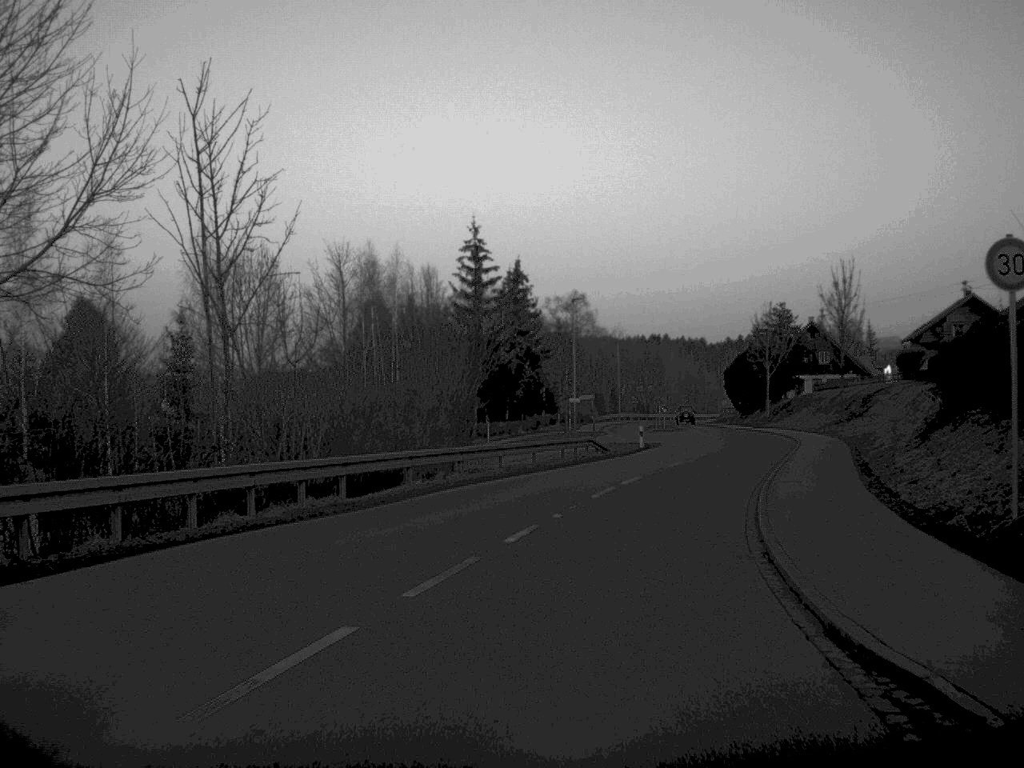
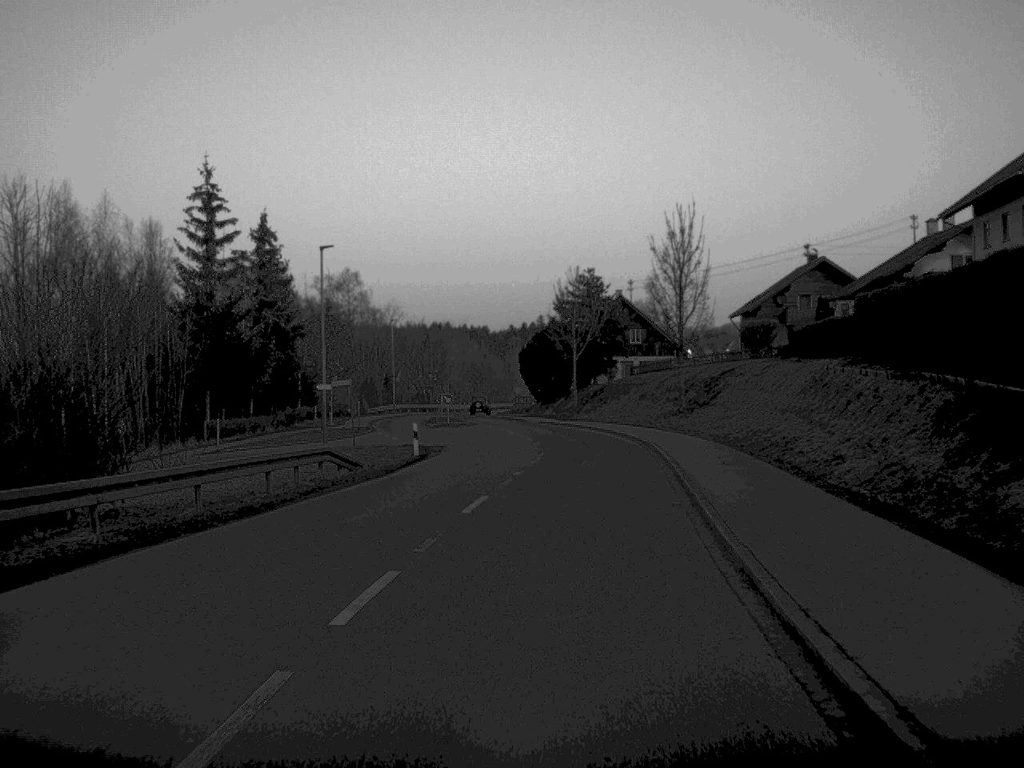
(+1.7, +18.5) m; +10°
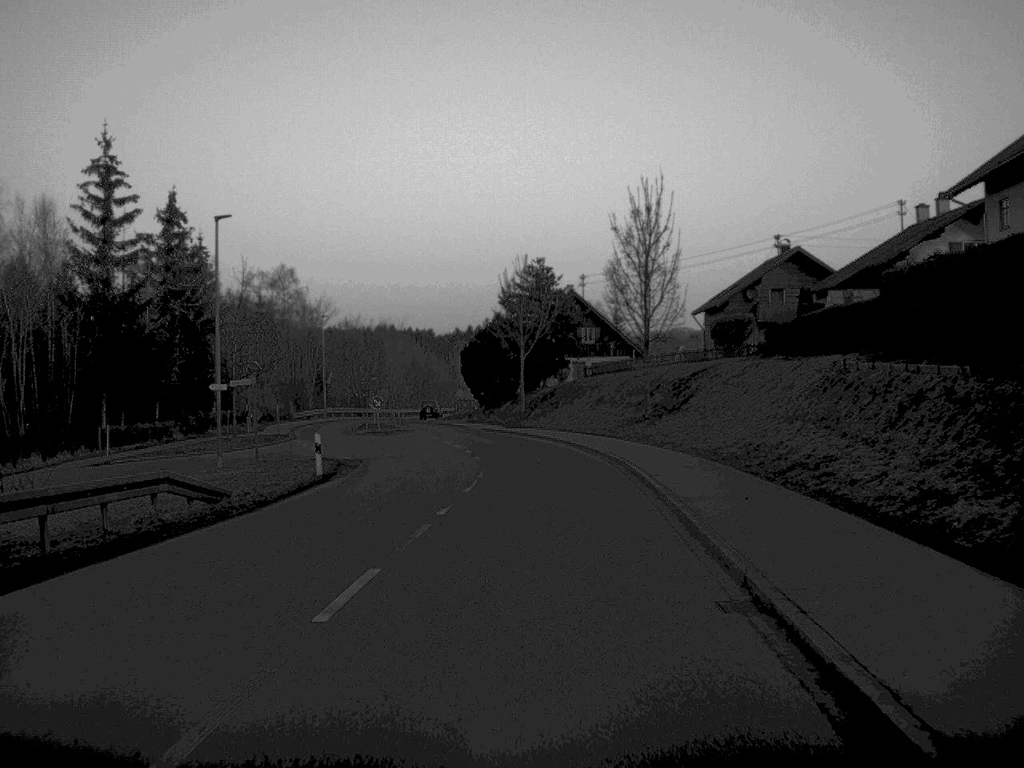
(+0.2, +8.6) m; +2°
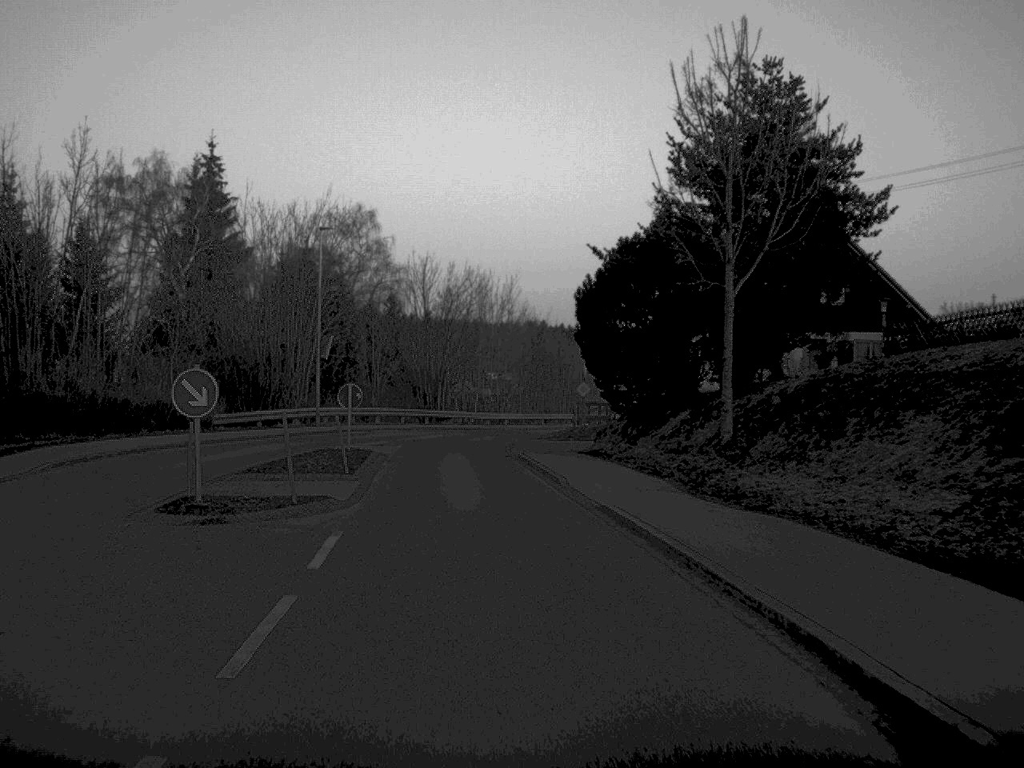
(-1.0, +46.2) m; -7°
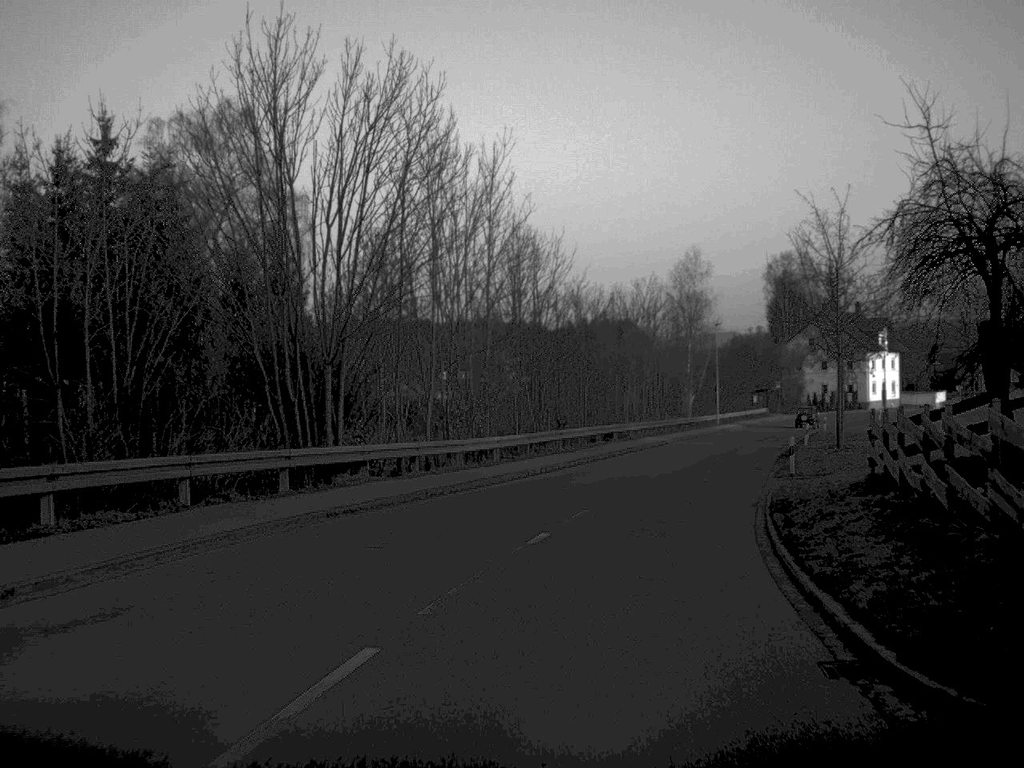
(-1.7, +44.4) m; +3°
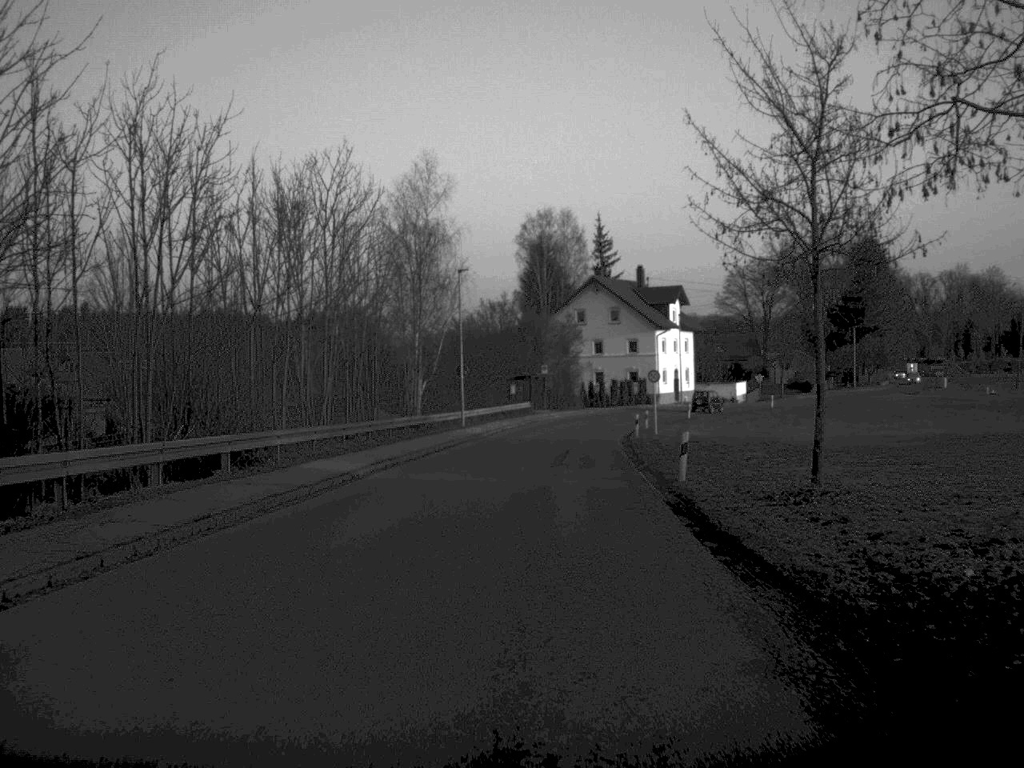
(+4.4, +34.0) m; +11°
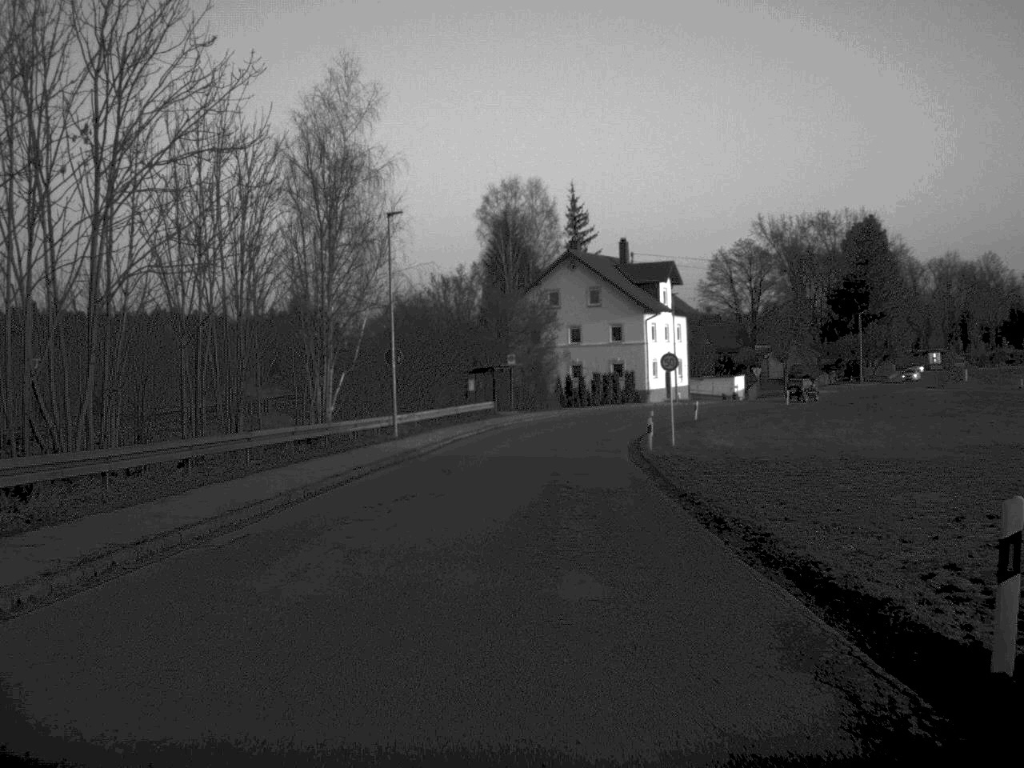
(+0.2, +18.4) m; +2°
